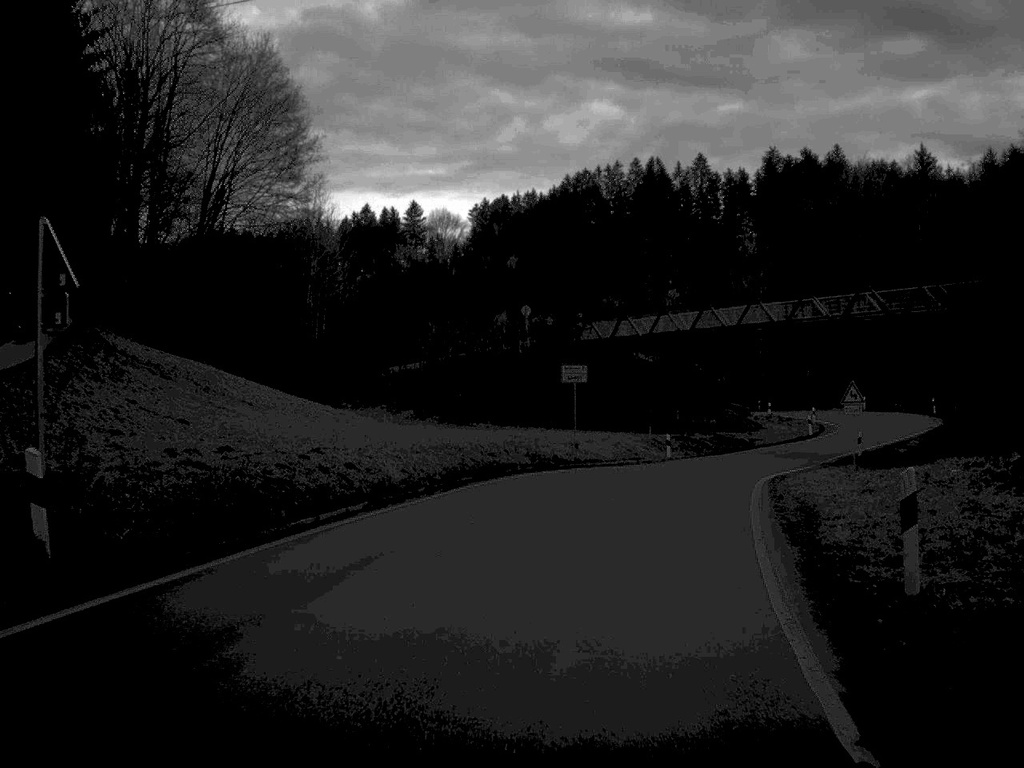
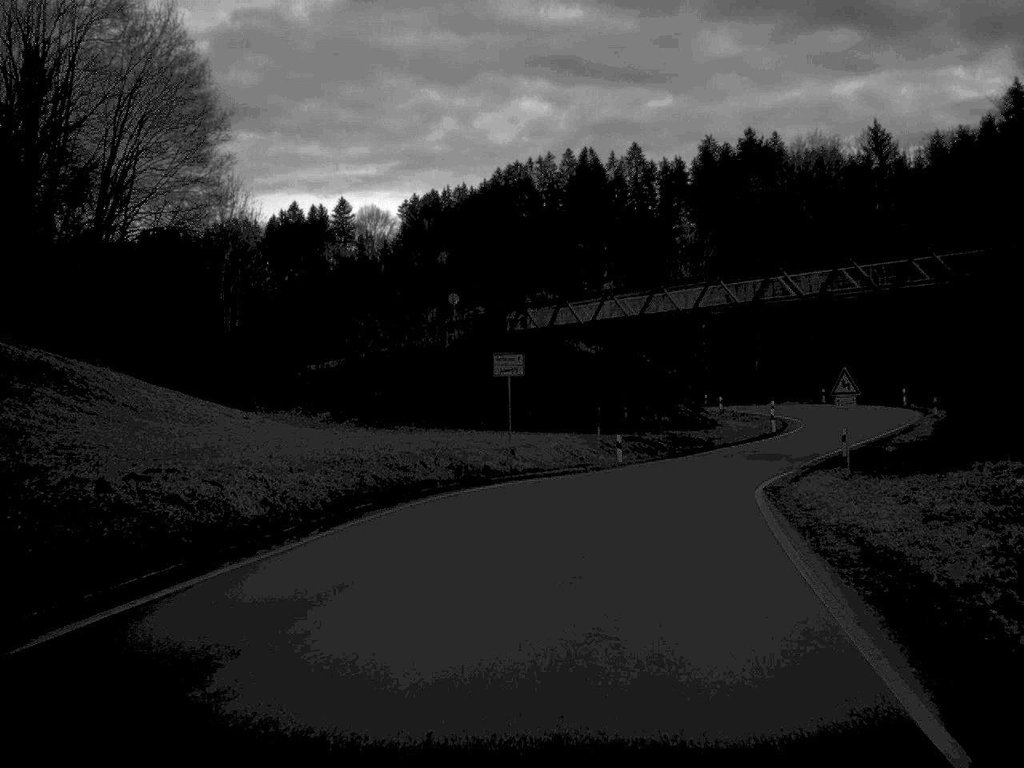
(+0.2, +7.3) m; +3°
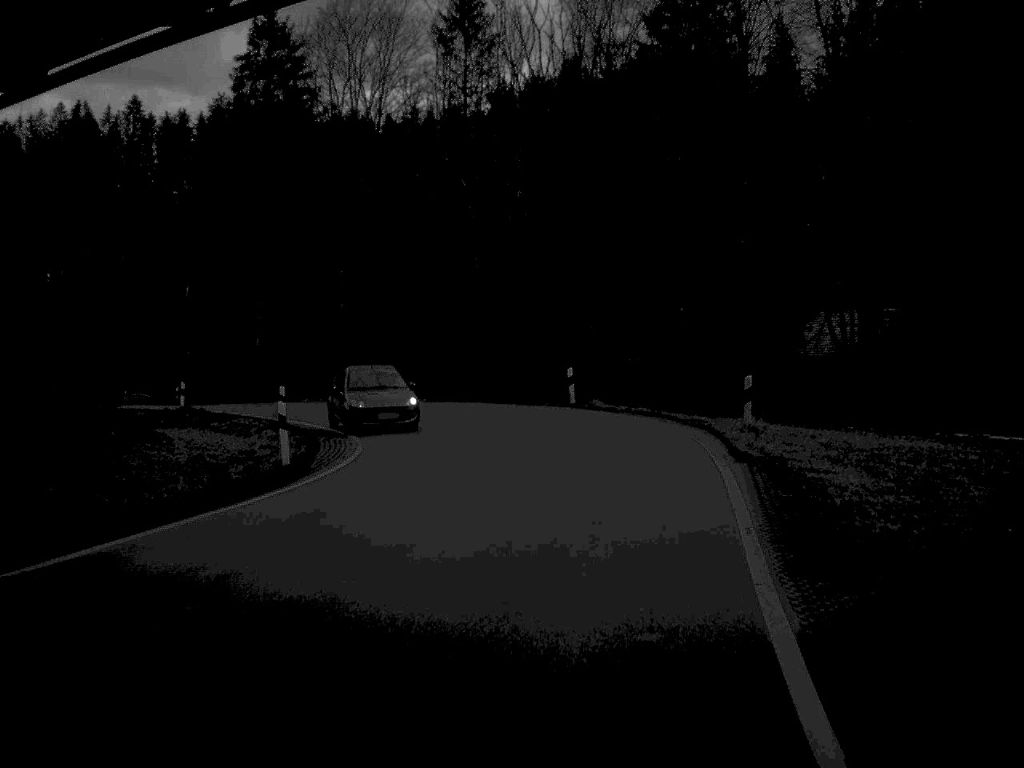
(+7.0, +39.4) m; +22°
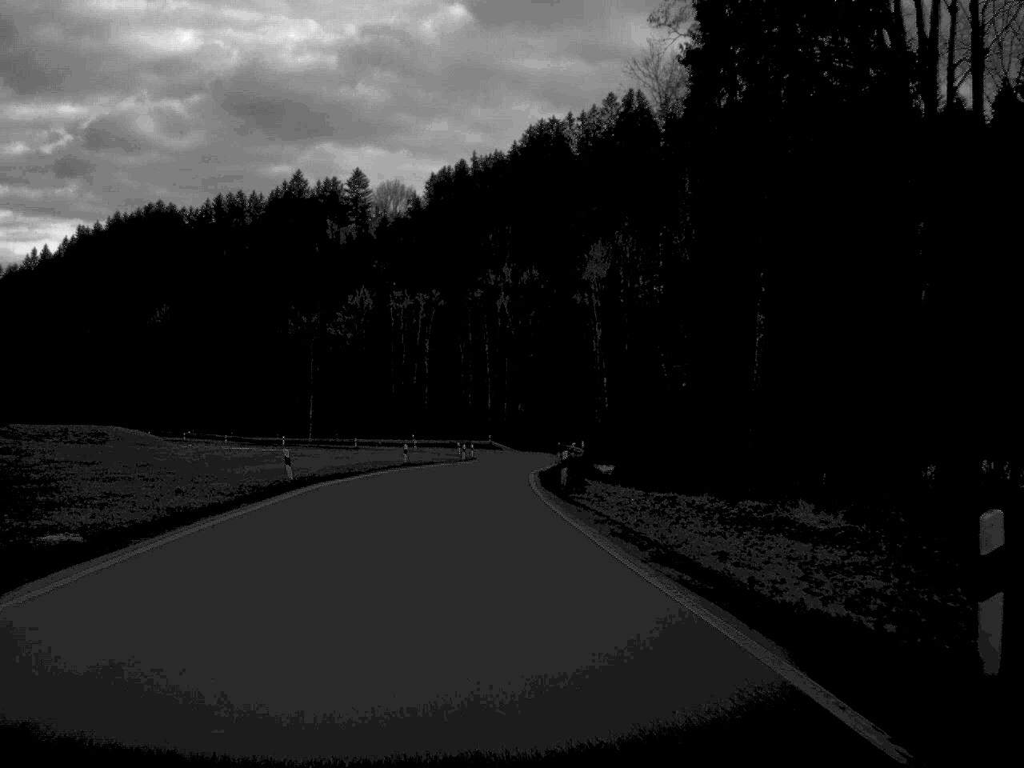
(-4.5, +39.4) m; -28°
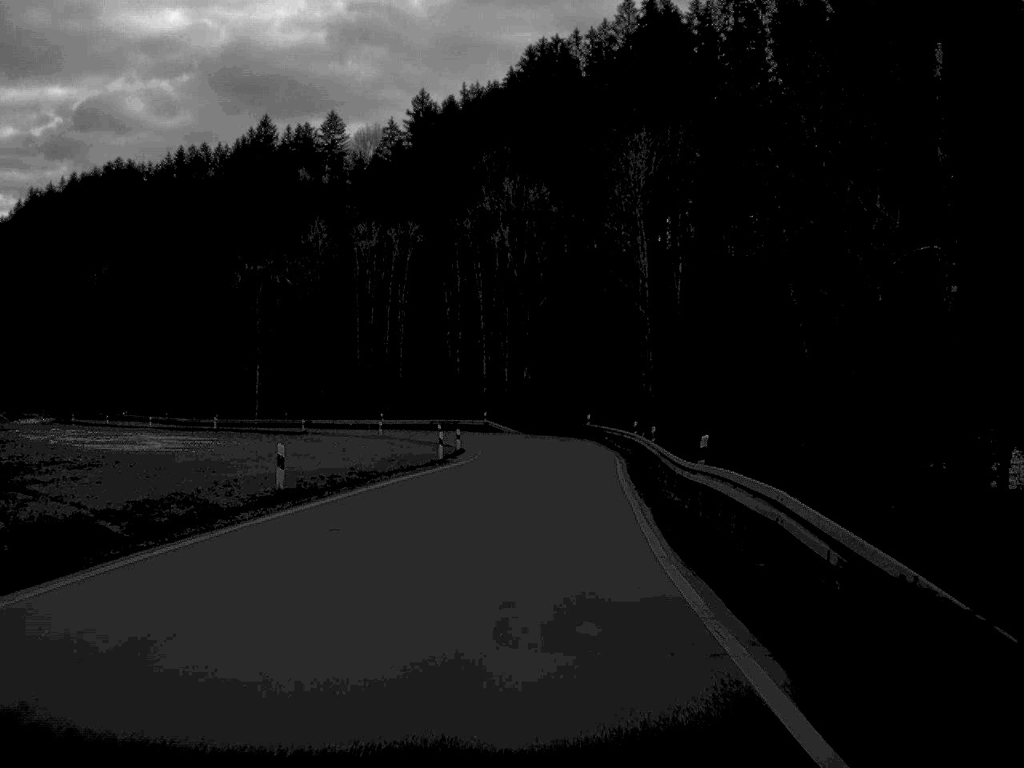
(-0.9, +36.1) m; +1°
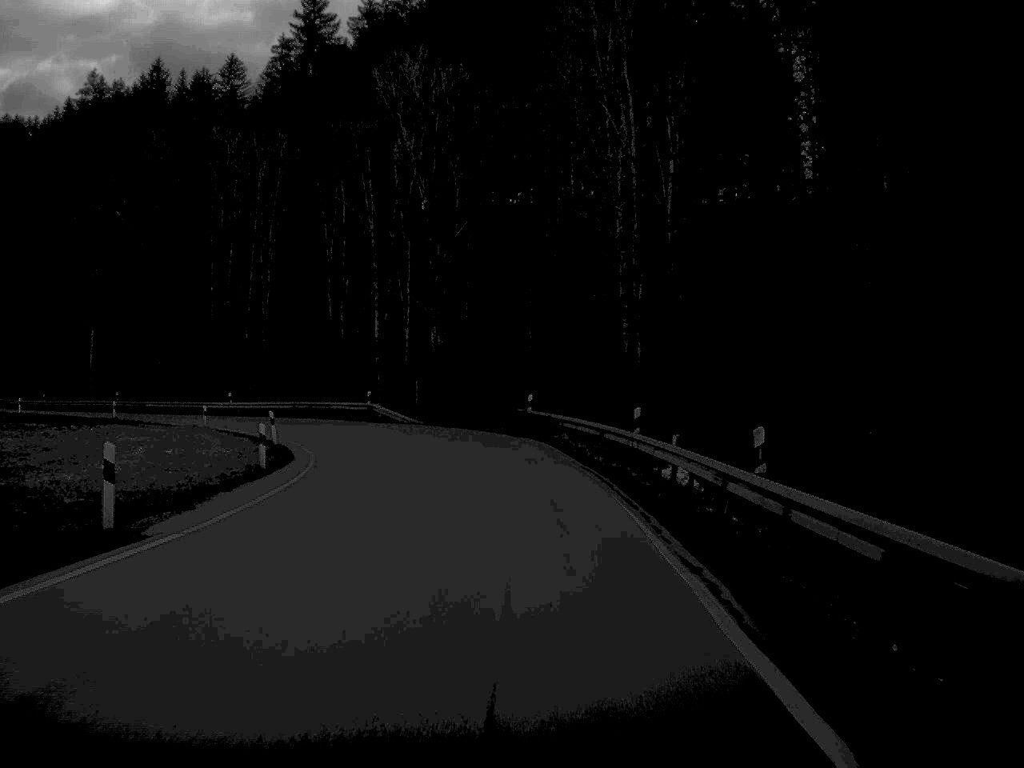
(+0.9, +31.1) m; +3°
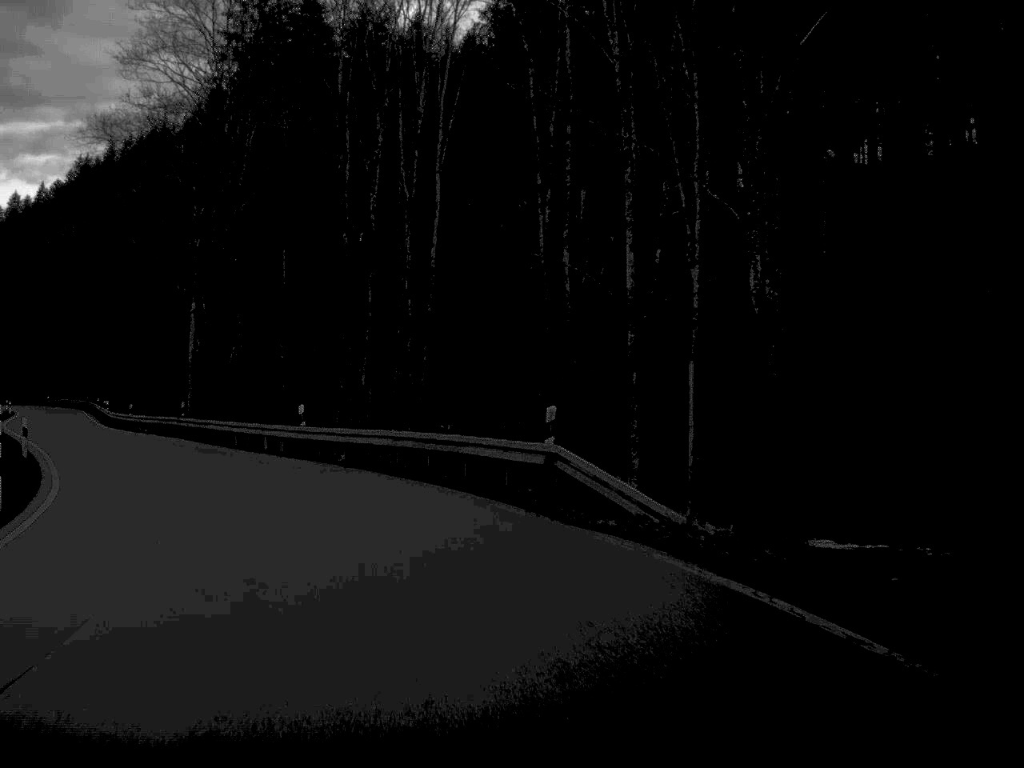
(-2.9, +40.6) m; -15°
